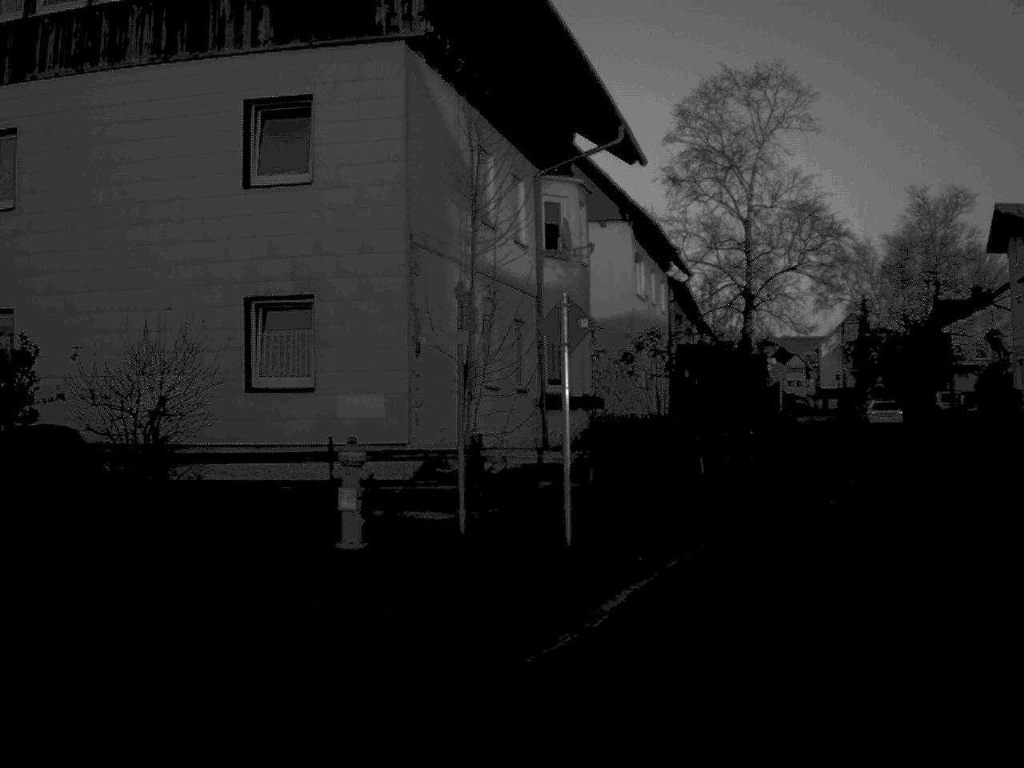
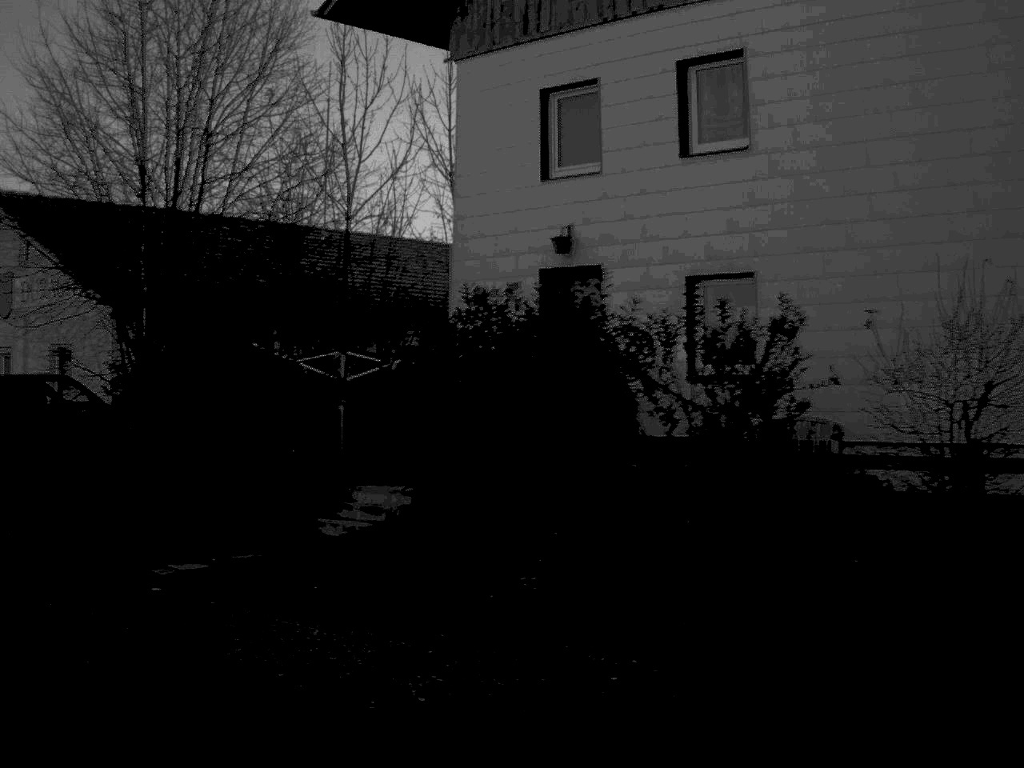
(-1.0, +3.5) m; -31°
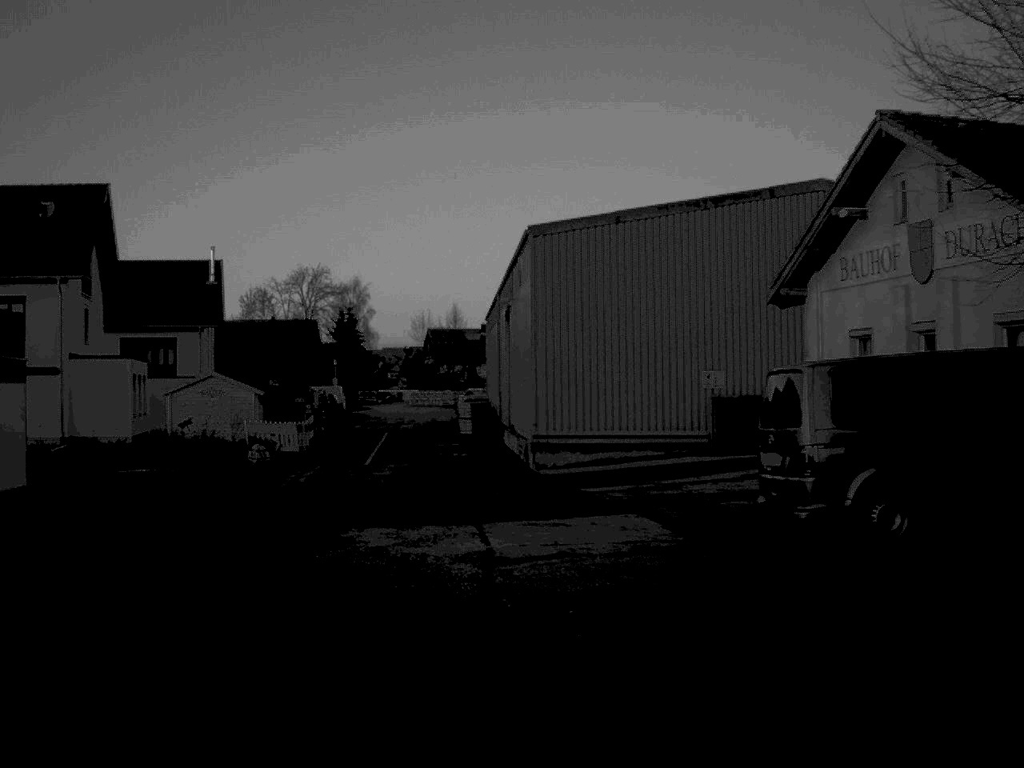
(-3.0, +7.4) m; -38°
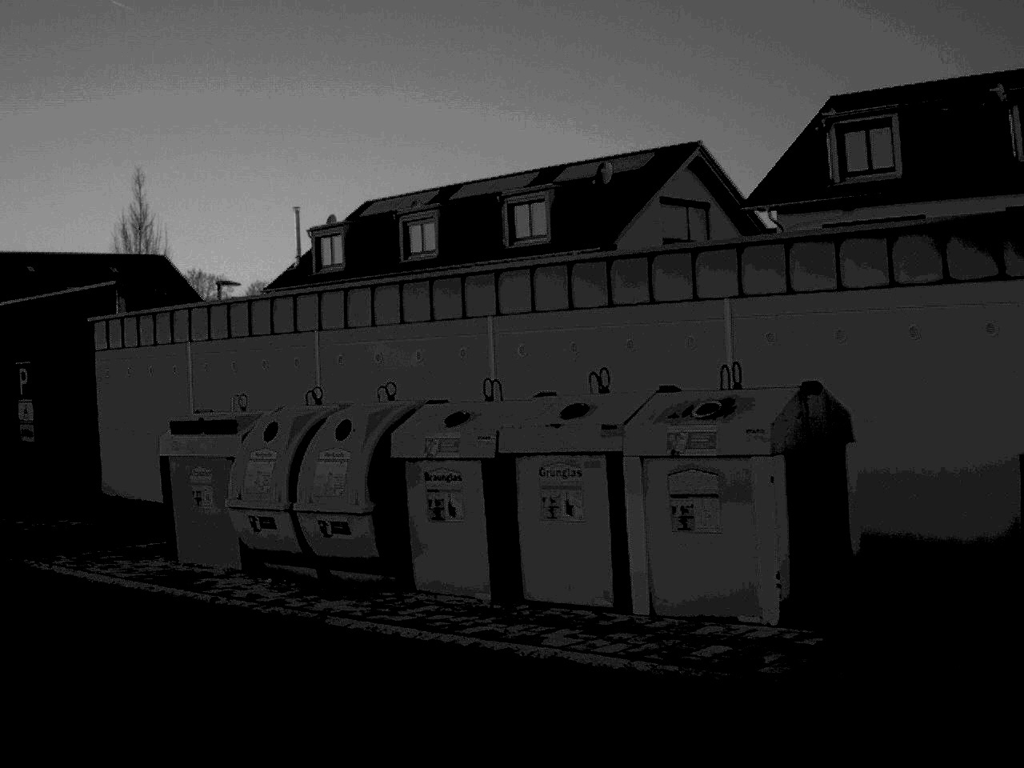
(-6.5, +13.3) m; -55°
